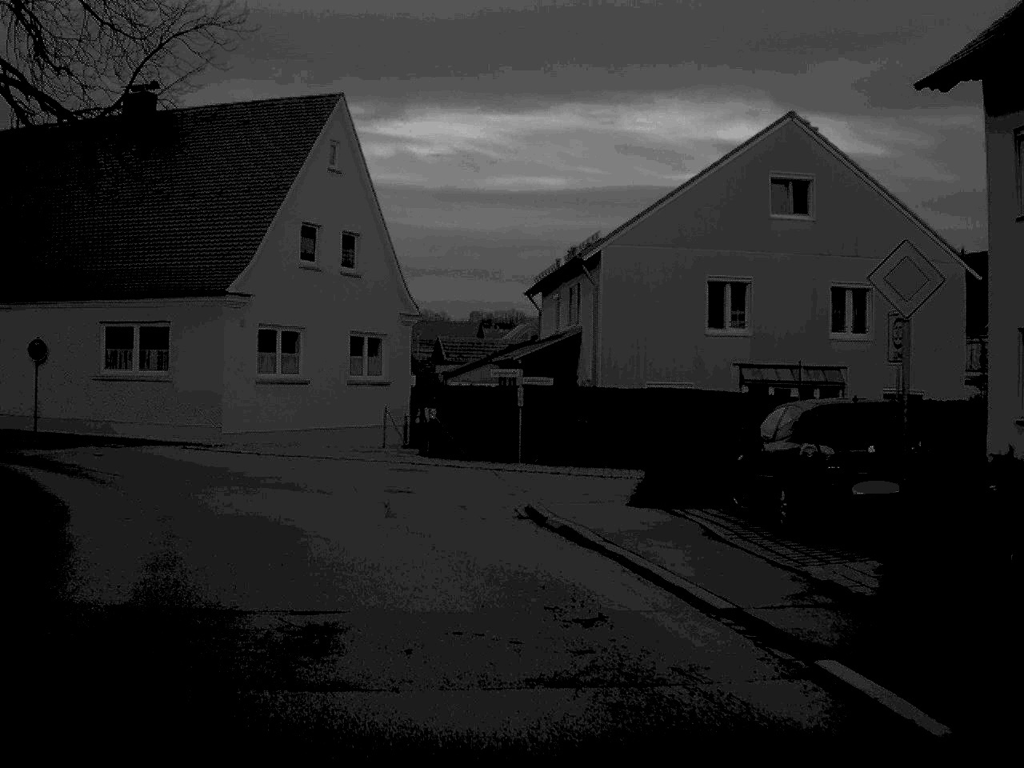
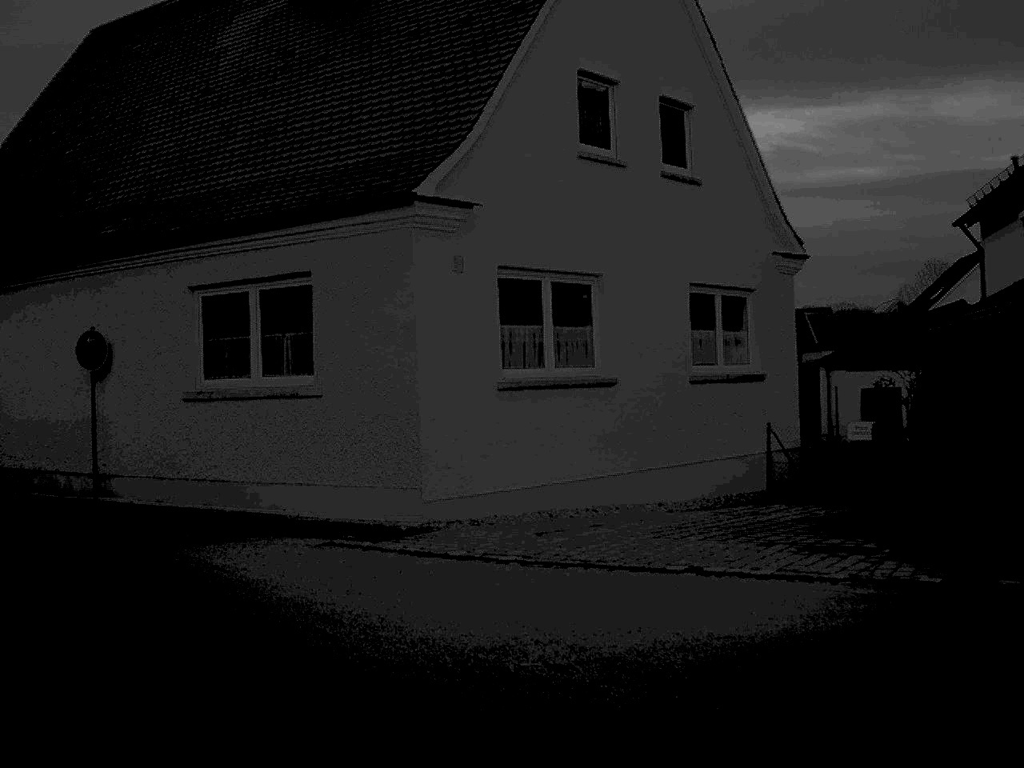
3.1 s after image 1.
(-2.0, +16.8) m; -15°
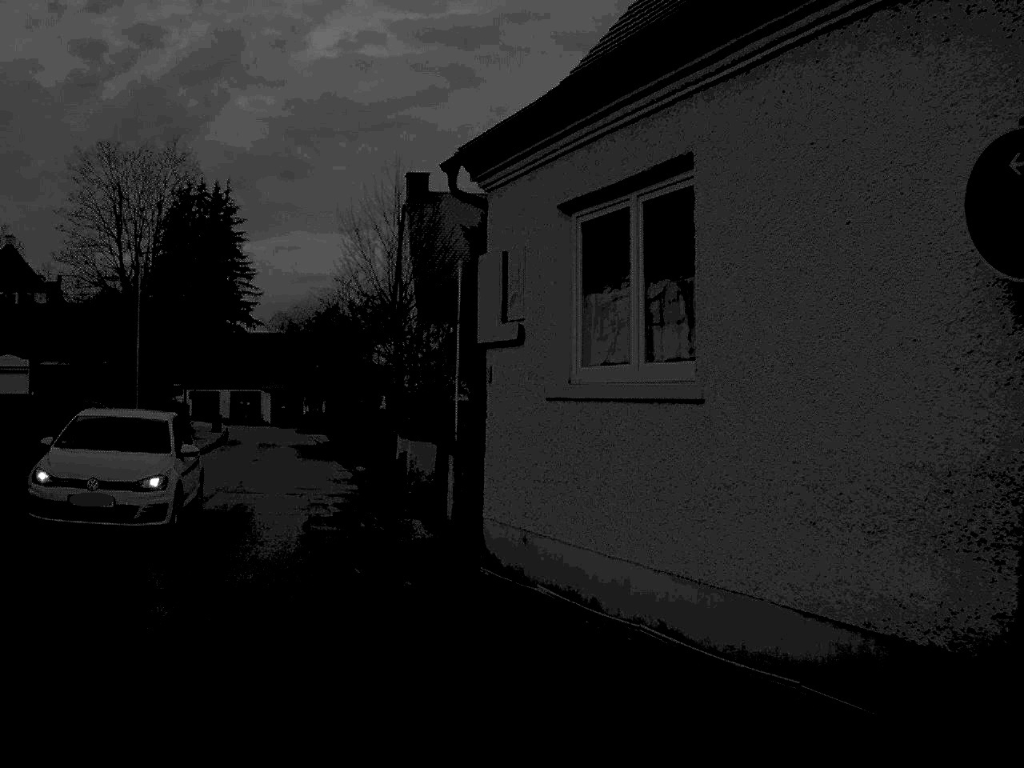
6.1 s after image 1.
(-4.1, +13.2) m; -35°
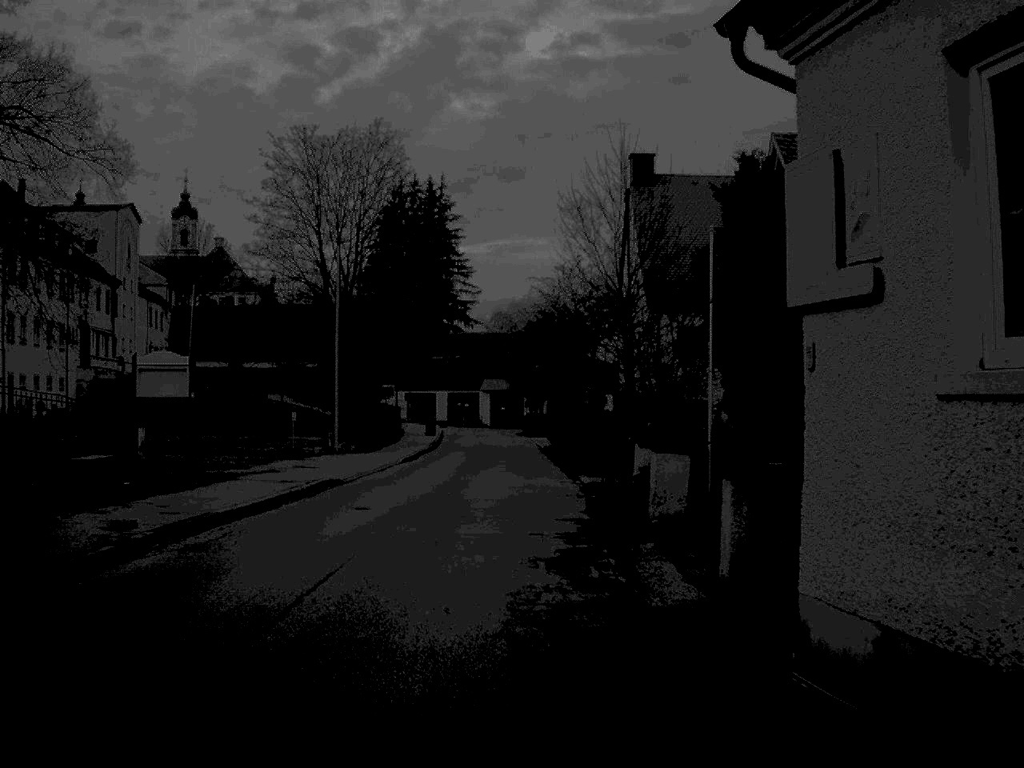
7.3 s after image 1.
(-0.4, +4.5) m; -10°
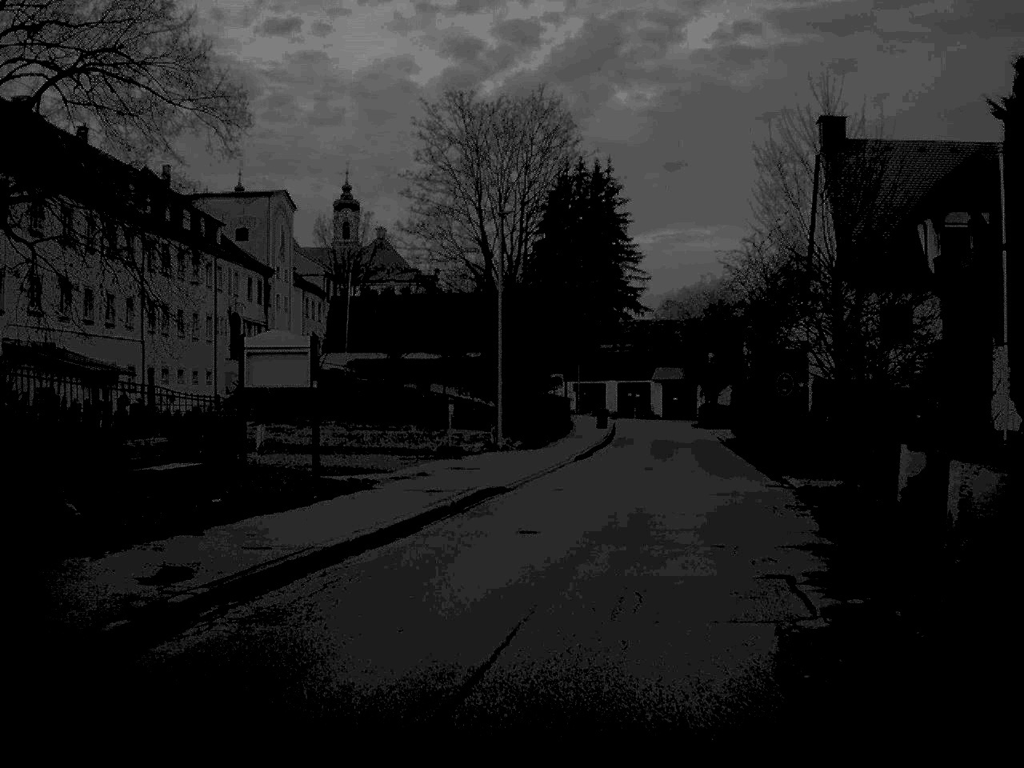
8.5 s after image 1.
(-0.4, +4.8) m; -7°
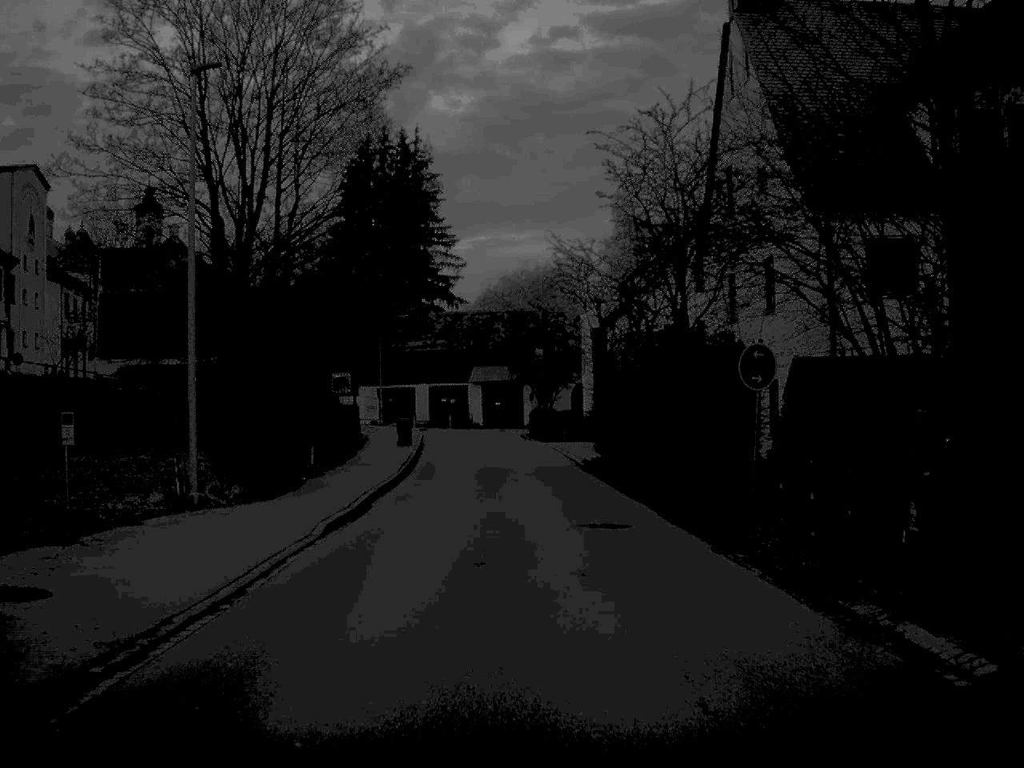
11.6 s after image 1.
(+1.4, +17.7) m; +8°
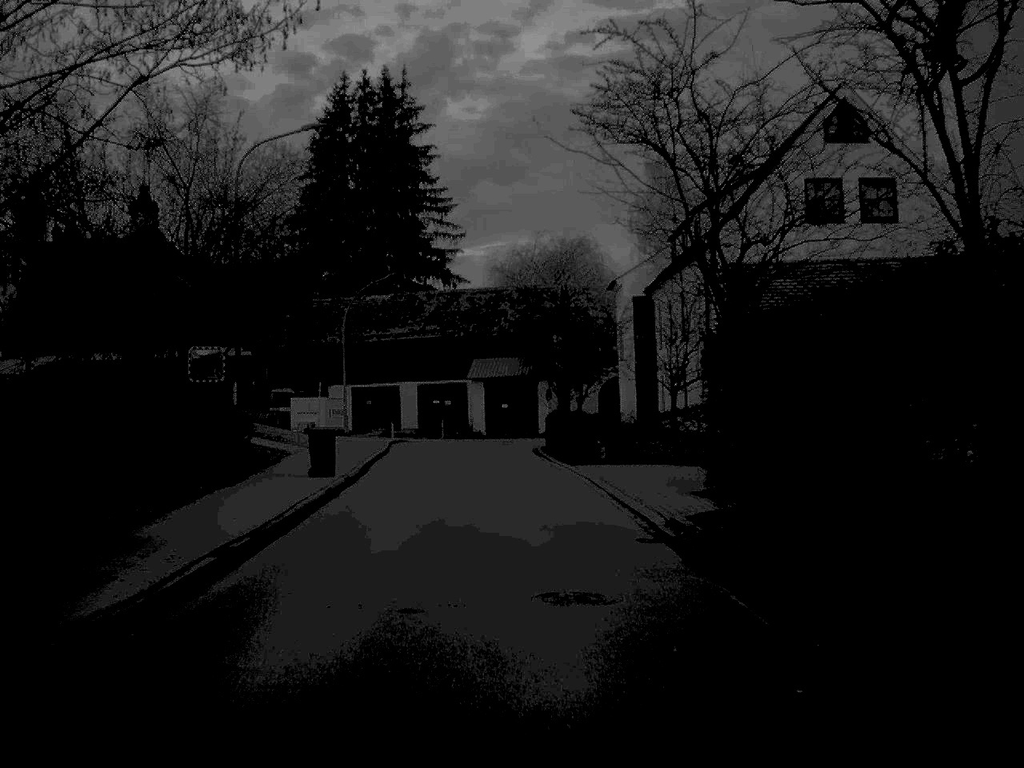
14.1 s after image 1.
(+0.1, +21.8) m; -1°
